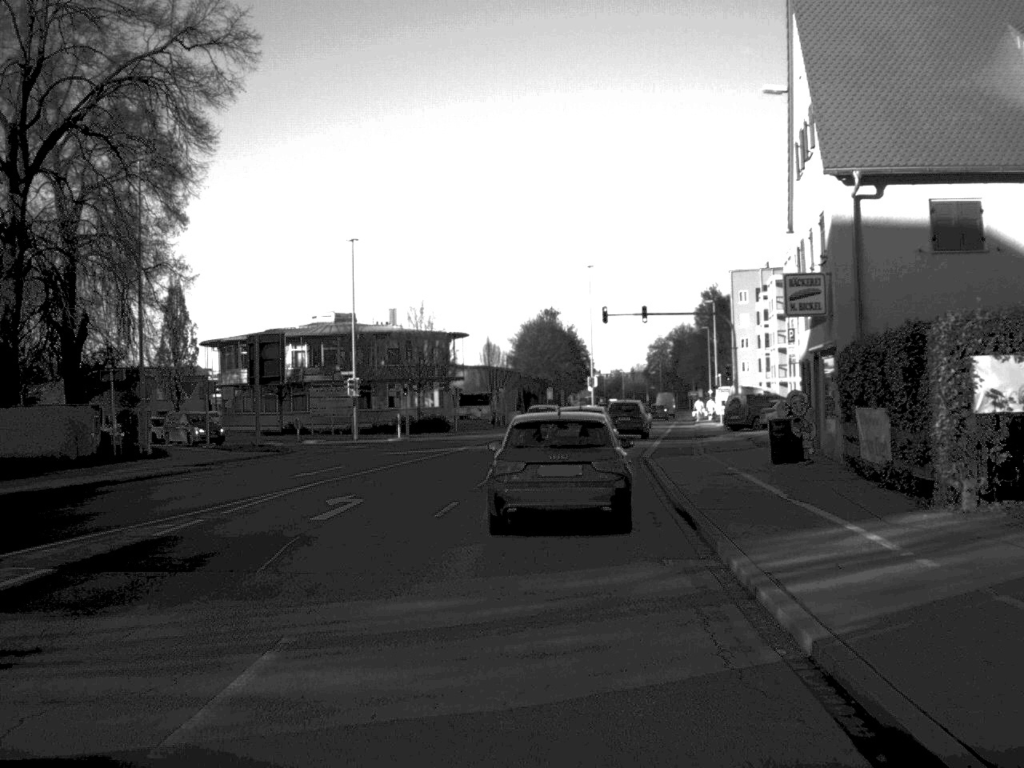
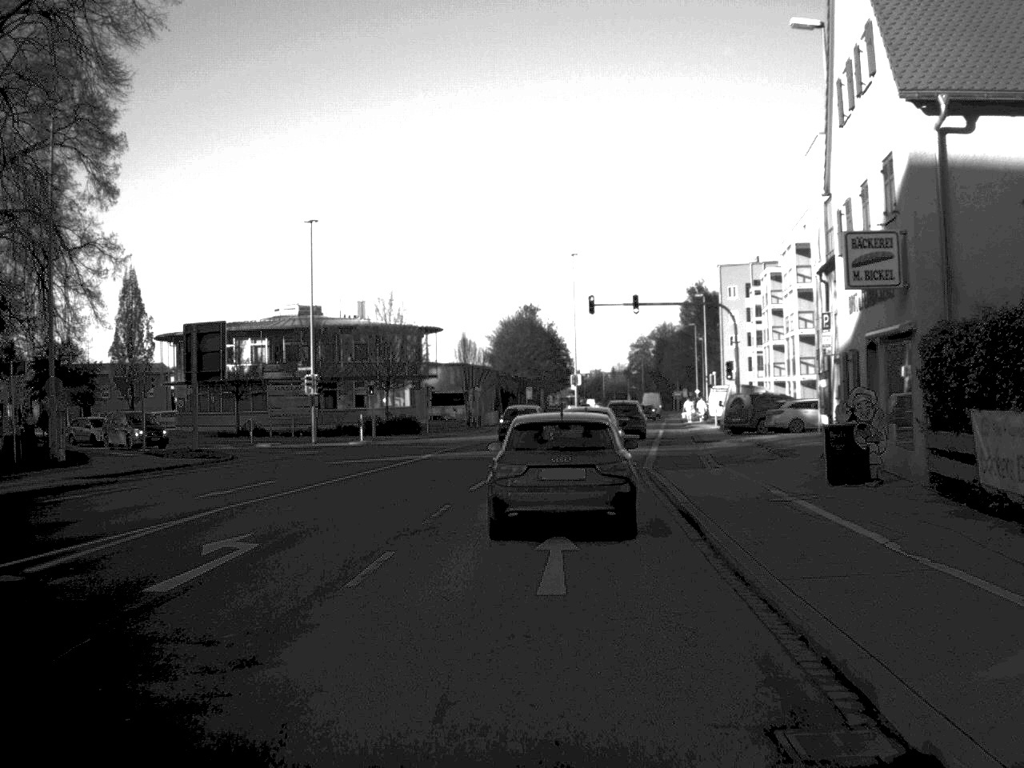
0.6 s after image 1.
(+0.1, +6.7) m; +1°
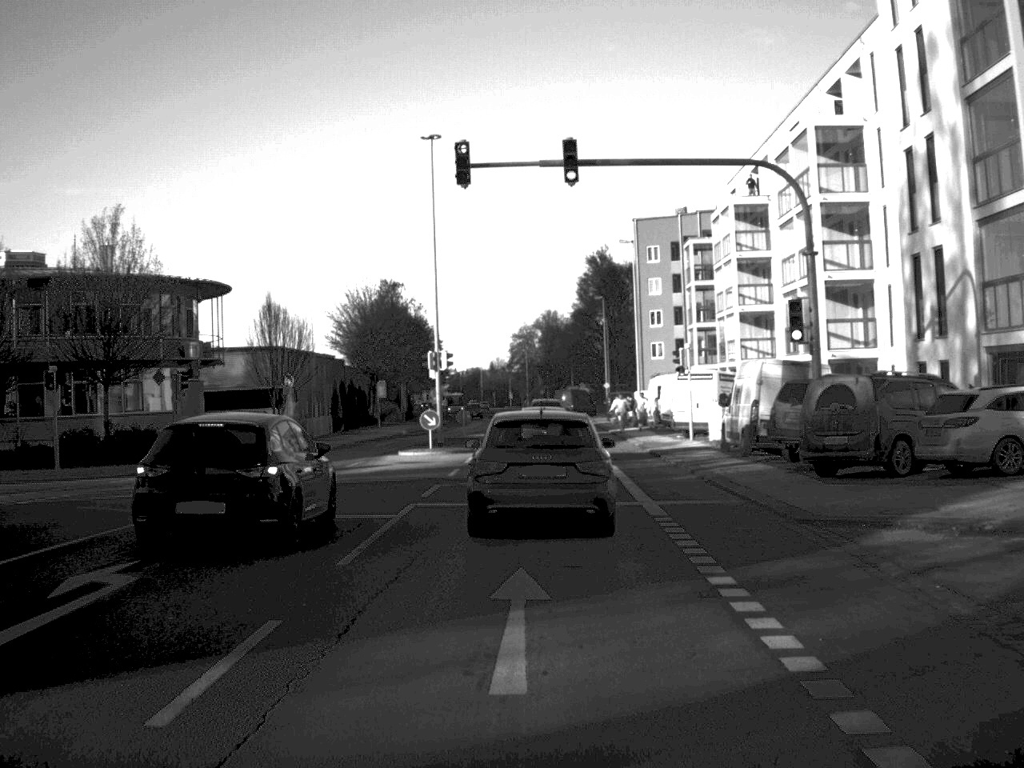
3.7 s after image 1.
(+1.6, +34.0) m; +5°
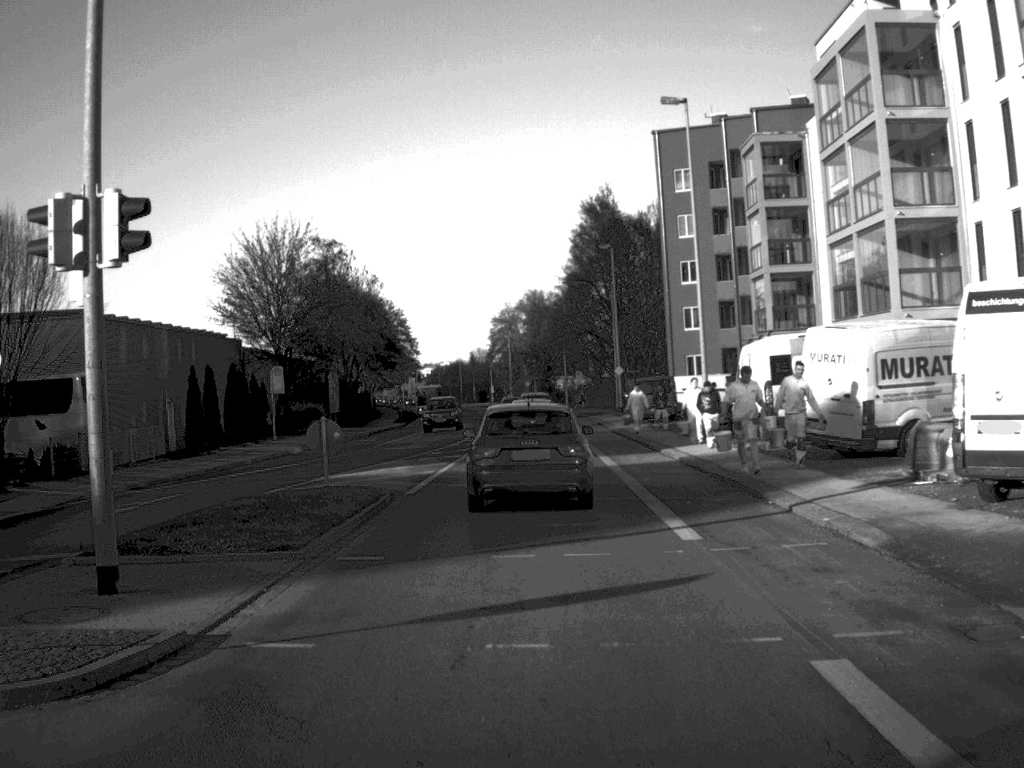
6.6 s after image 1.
(+0.3, +32.3) m; 0°
